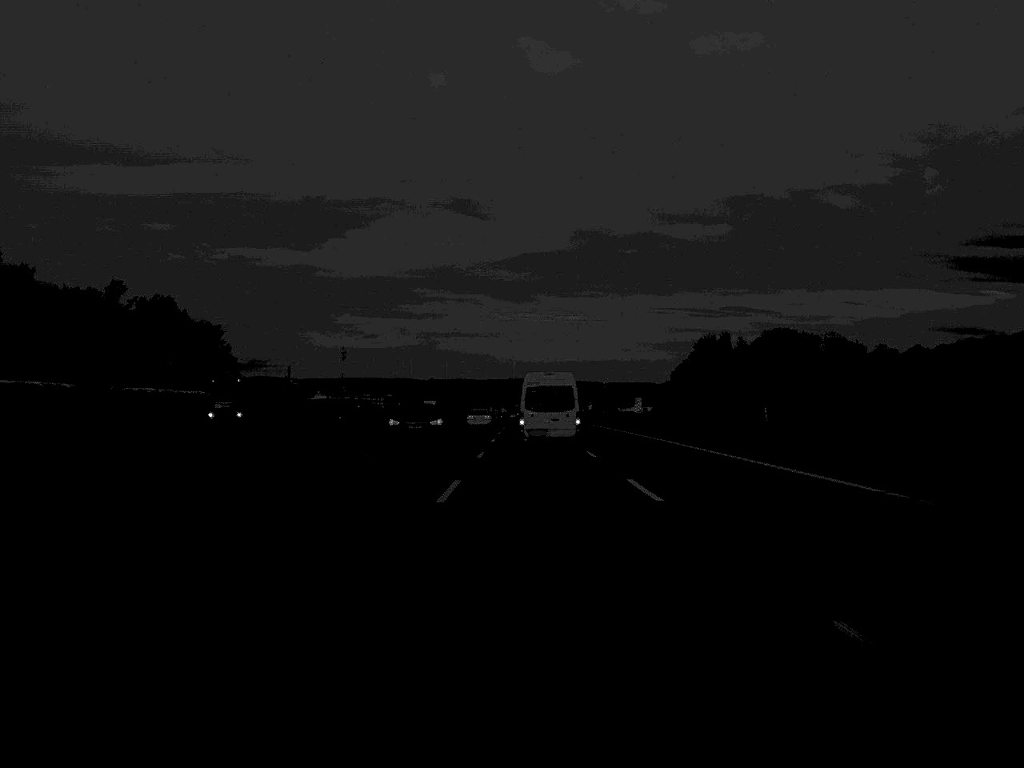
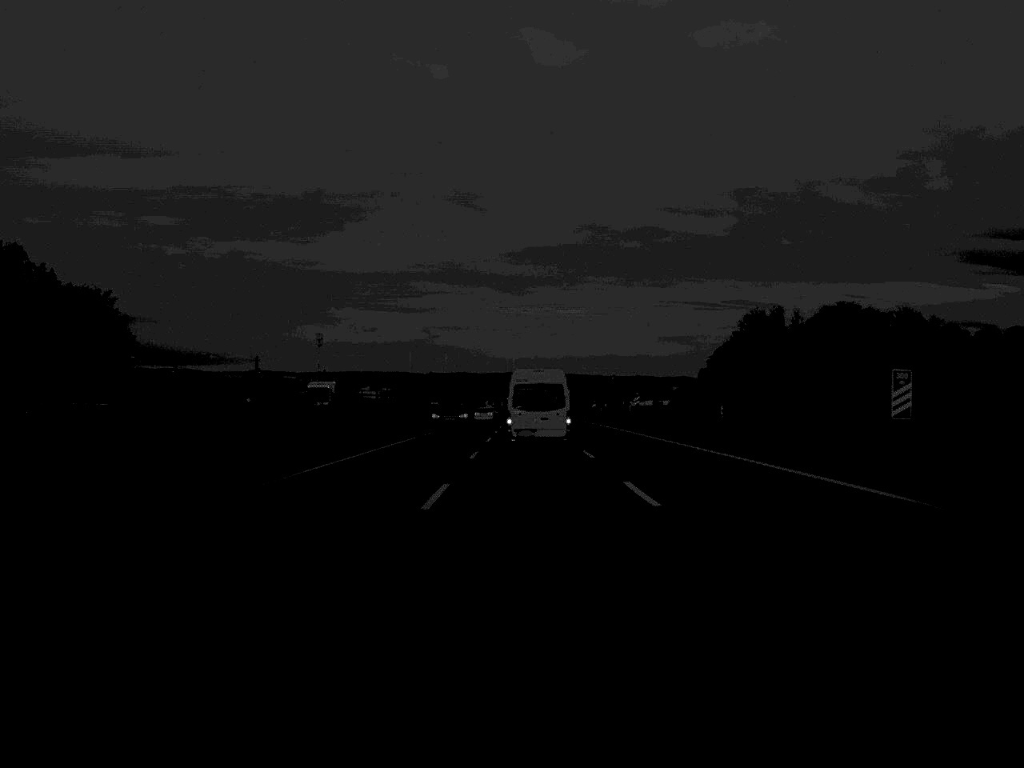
(-0.1, +89.2) m; 0°
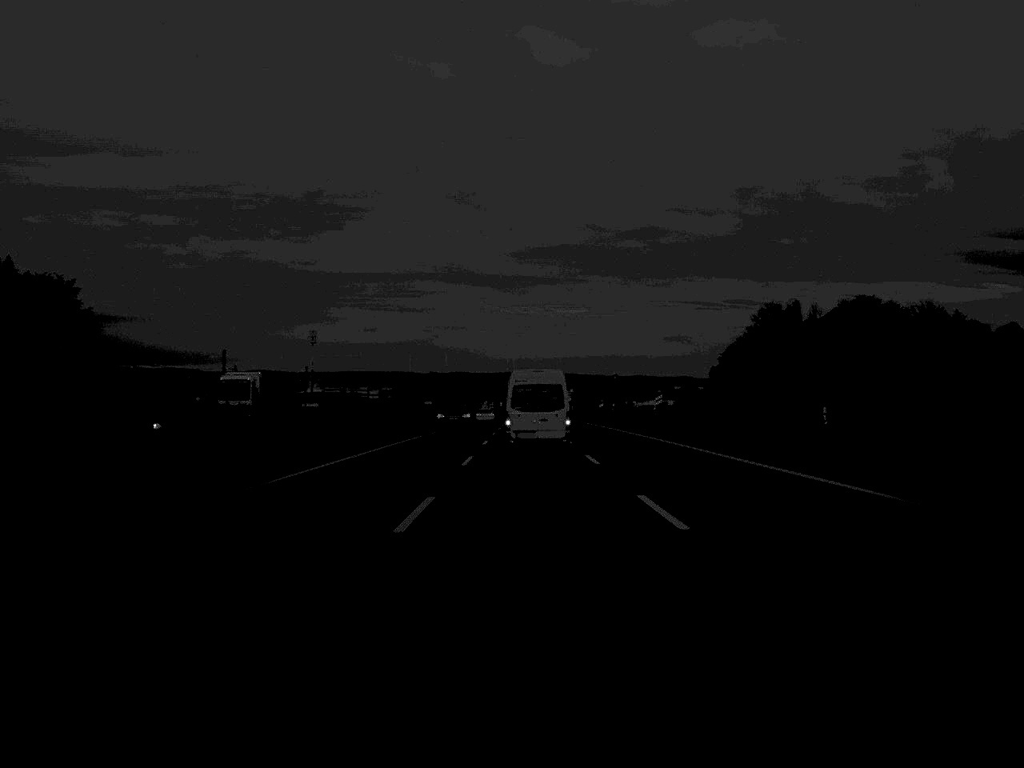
(0.0, +21.0) m; 0°
